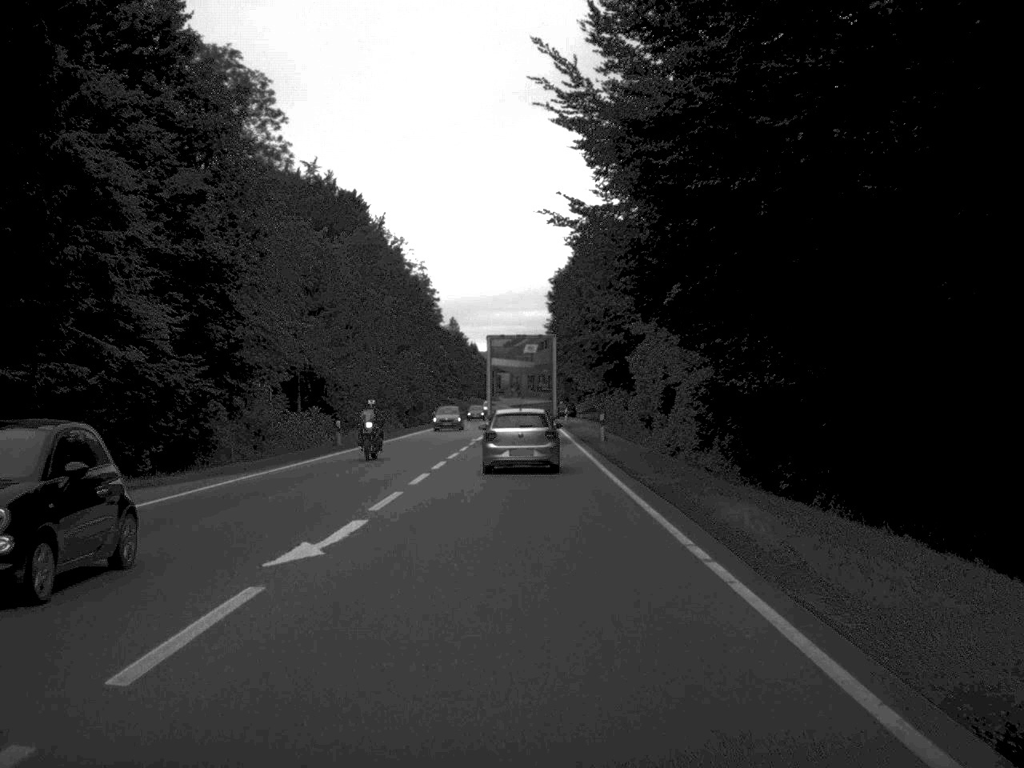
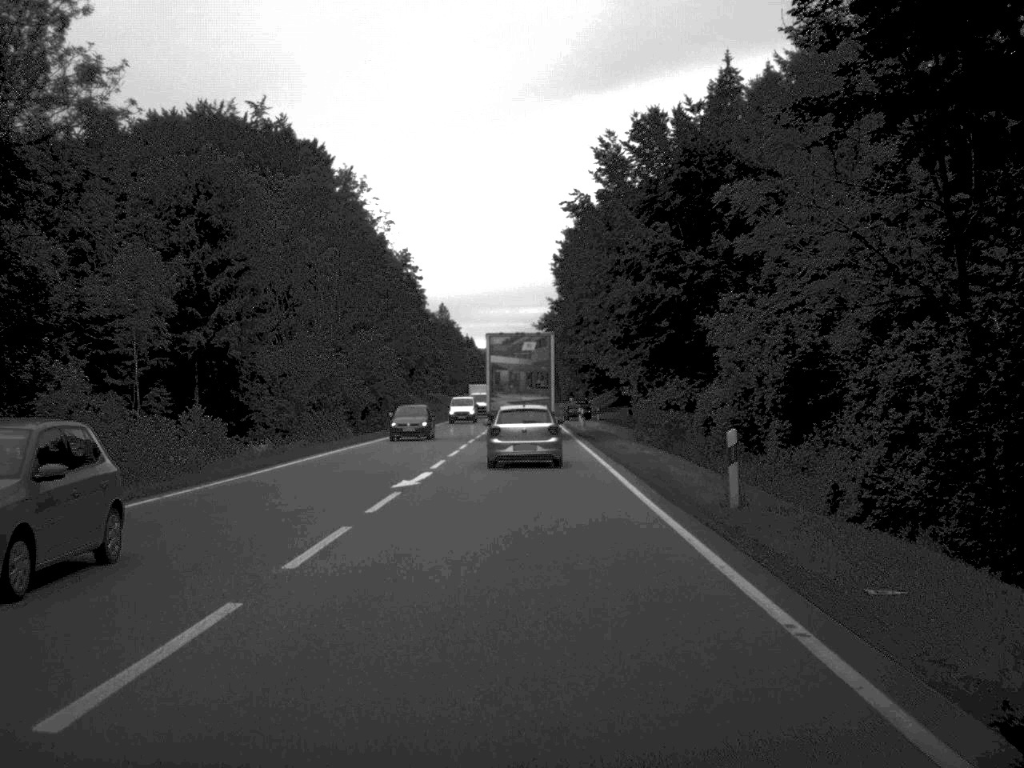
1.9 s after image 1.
(0.0, +30.5) m; 0°
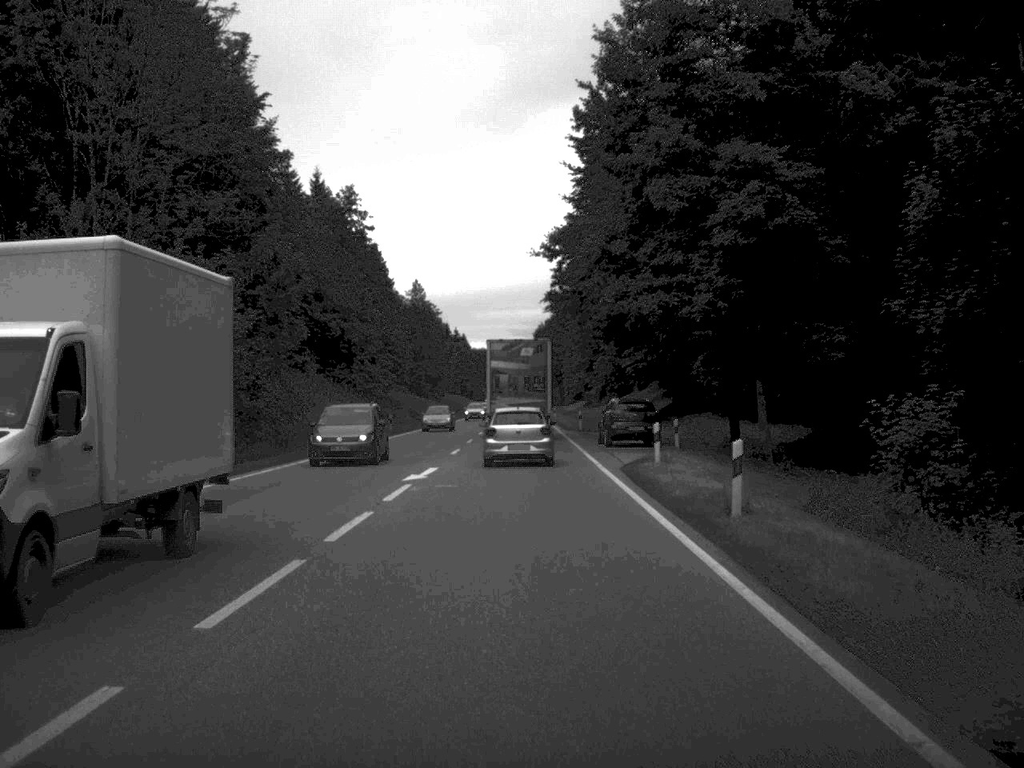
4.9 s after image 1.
(+0.1, +50.1) m; 0°
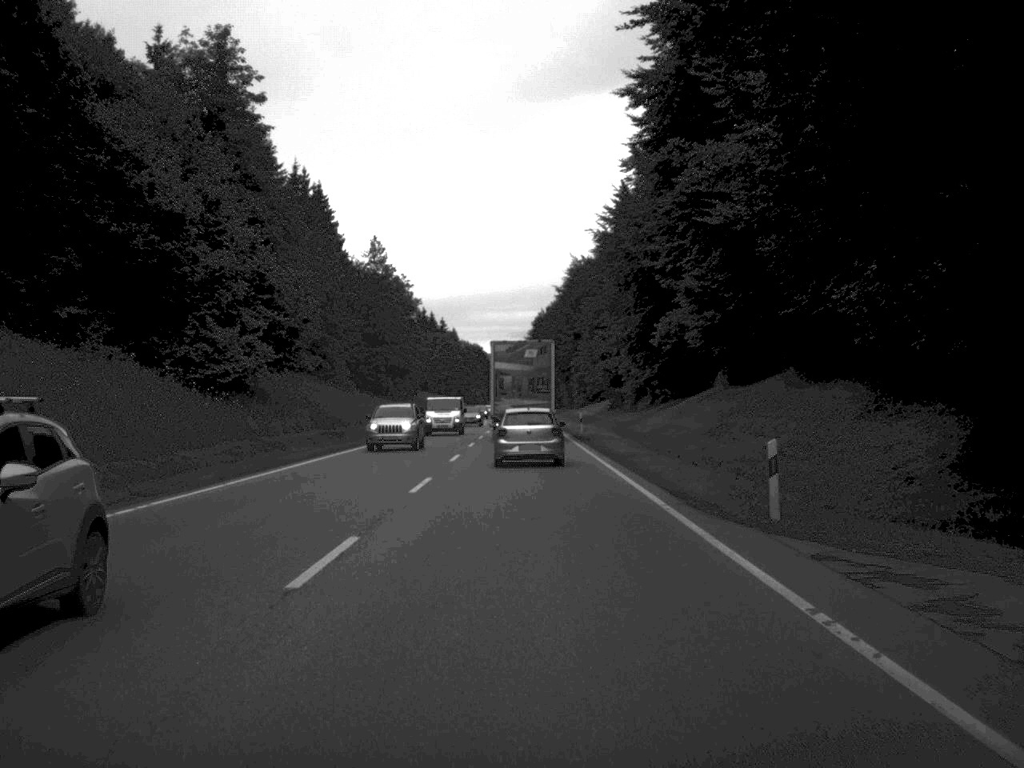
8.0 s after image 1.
(-0.4, +51.2) m; 0°
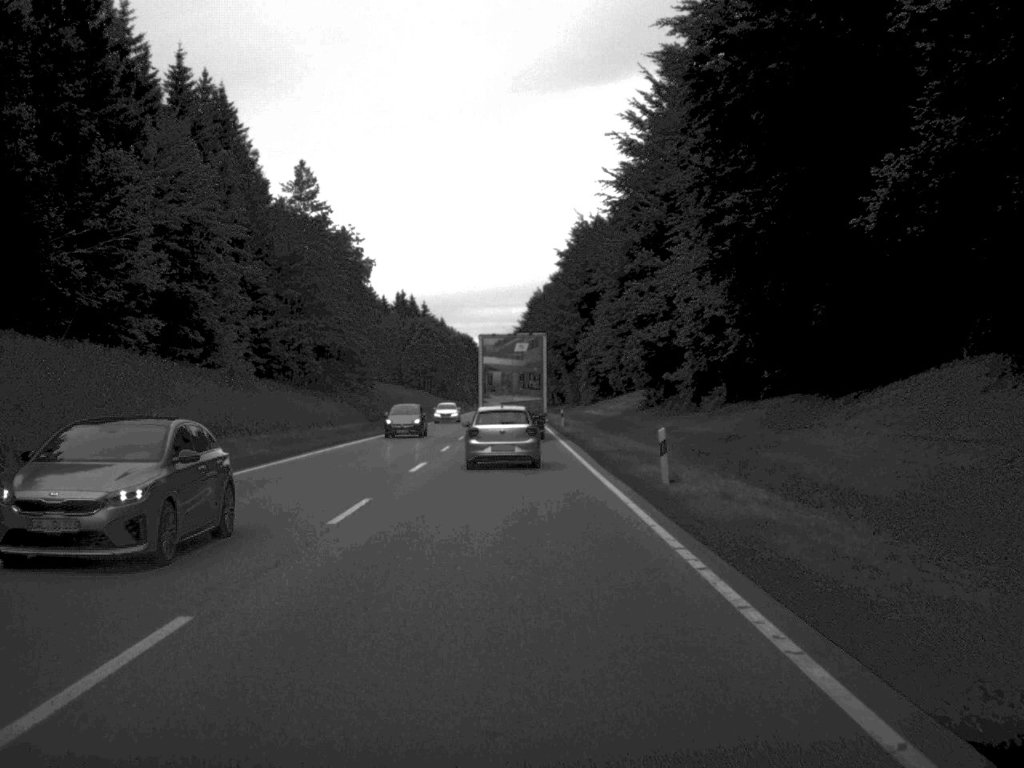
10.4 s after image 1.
(+0.2, +41.8) m; 0°
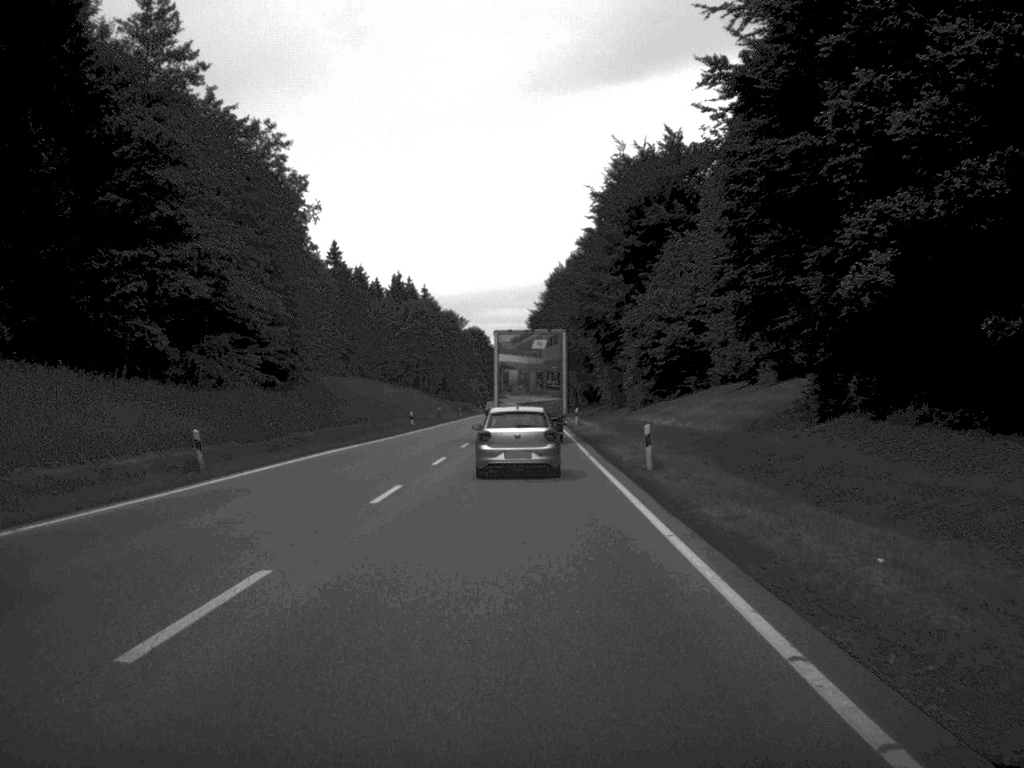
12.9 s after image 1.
(-0.3, +43.9) m; -1°
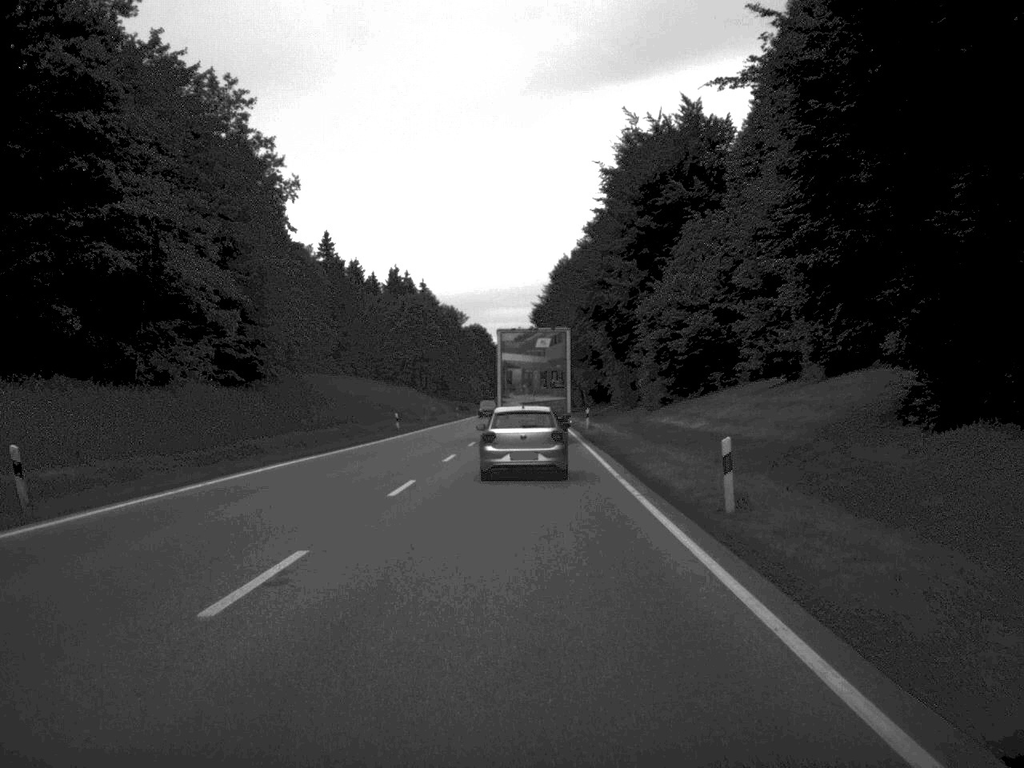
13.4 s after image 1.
(0.0, +10.5) m; 0°
